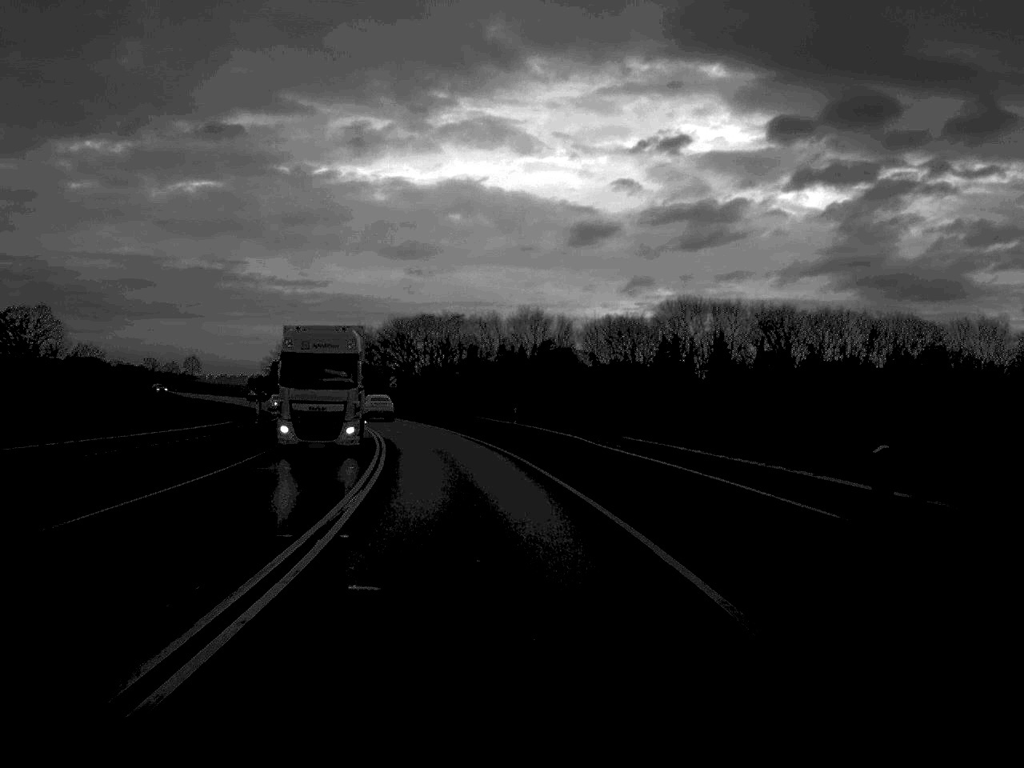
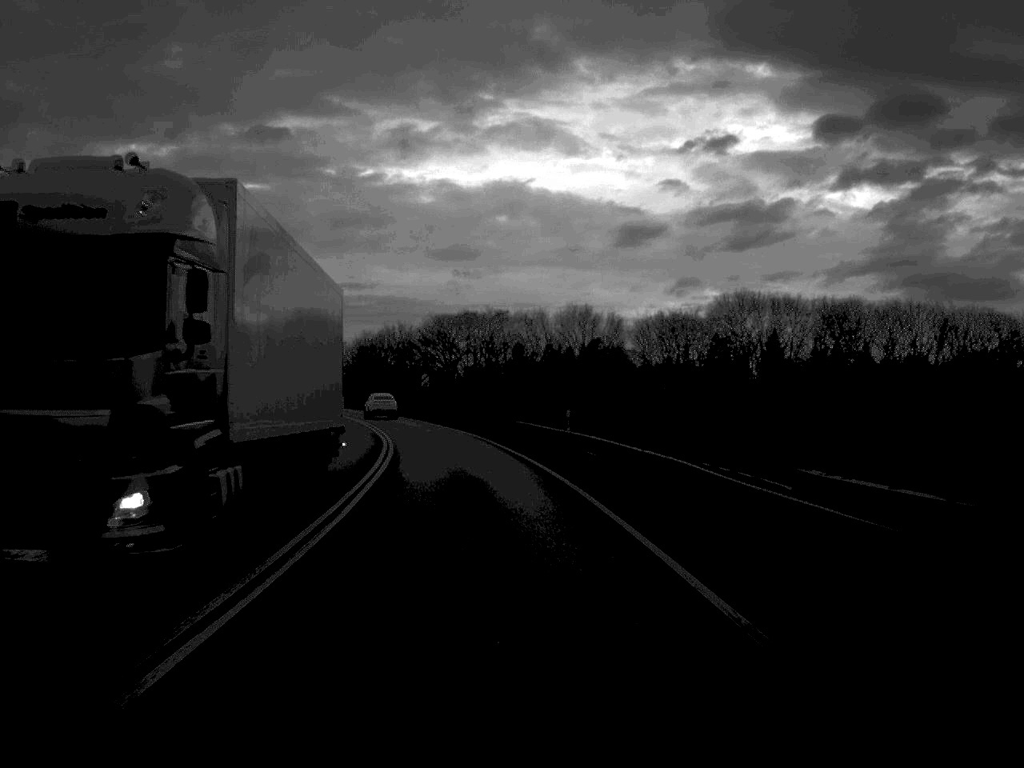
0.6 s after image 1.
(-0.2, +13.0) m; -2°
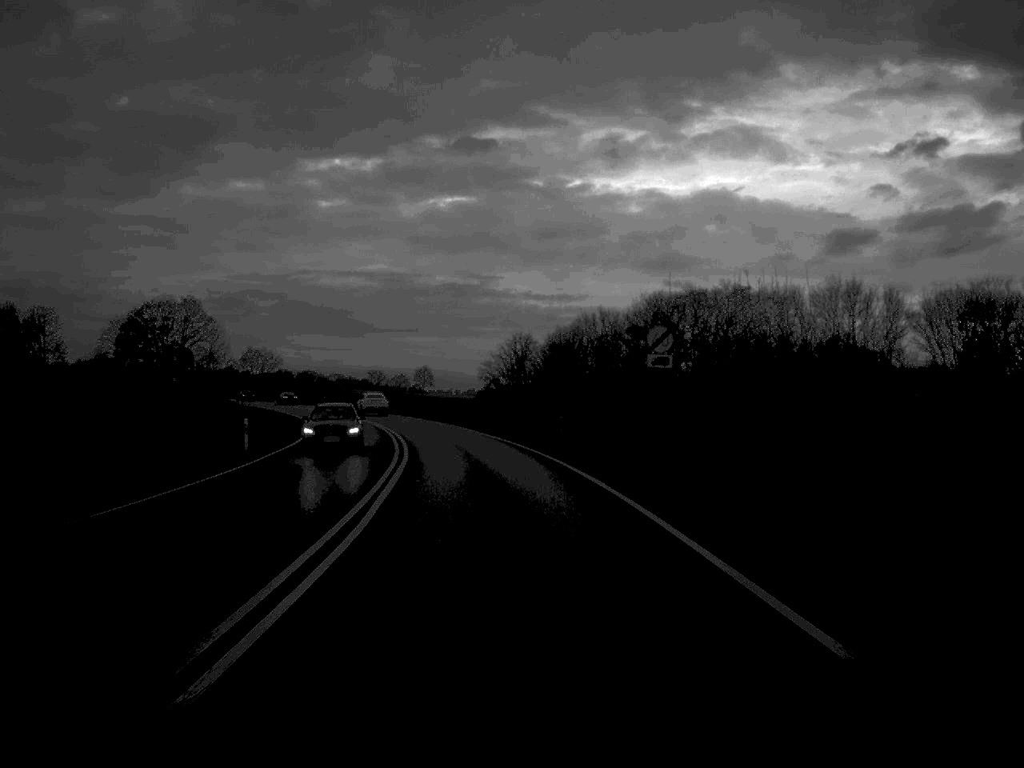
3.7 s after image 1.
(-5.5, +65.0) m; -9°
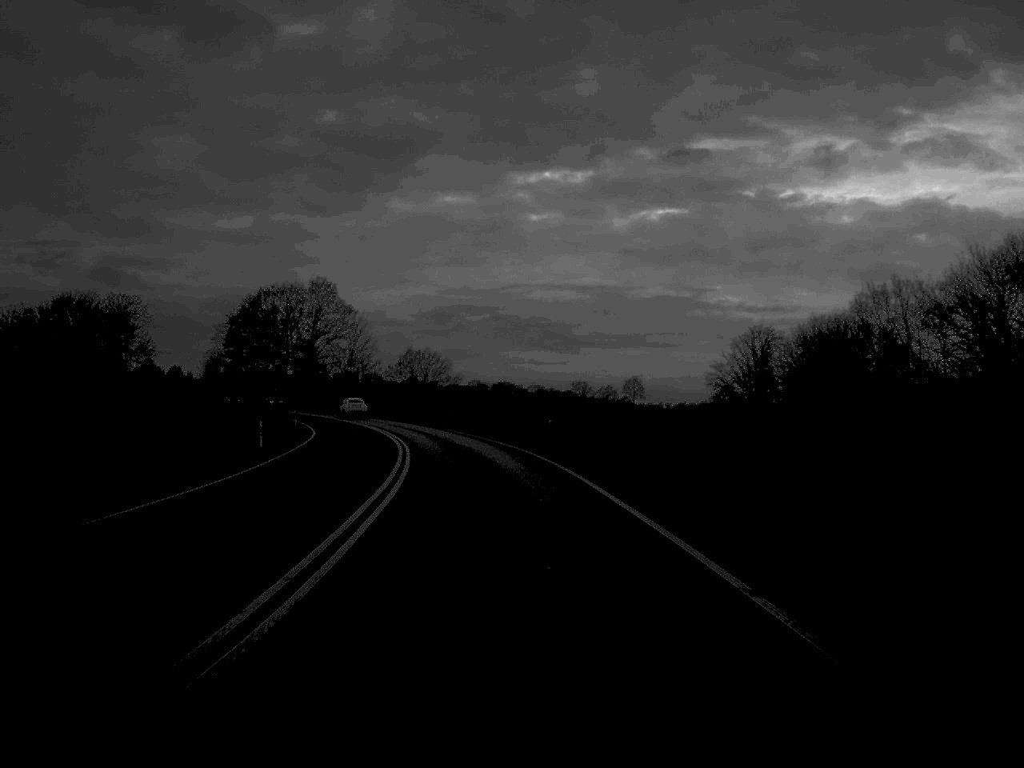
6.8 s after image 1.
(-5.2, +65.6) m; -9°
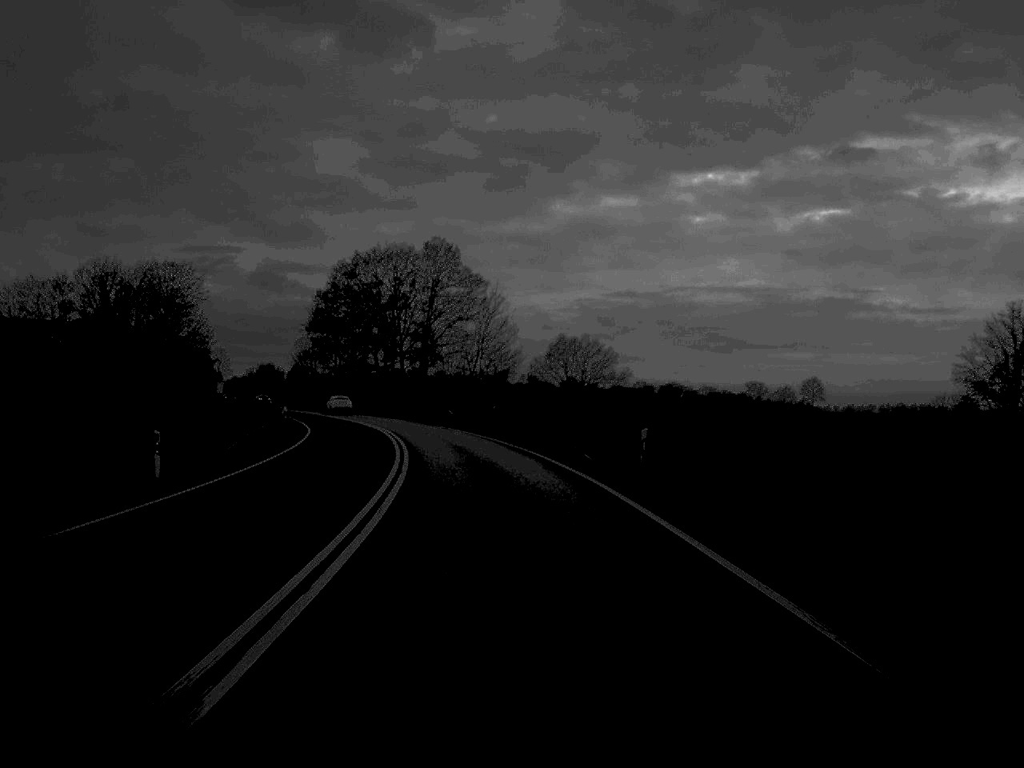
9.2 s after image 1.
(-3.4, +52.8) m; -7°
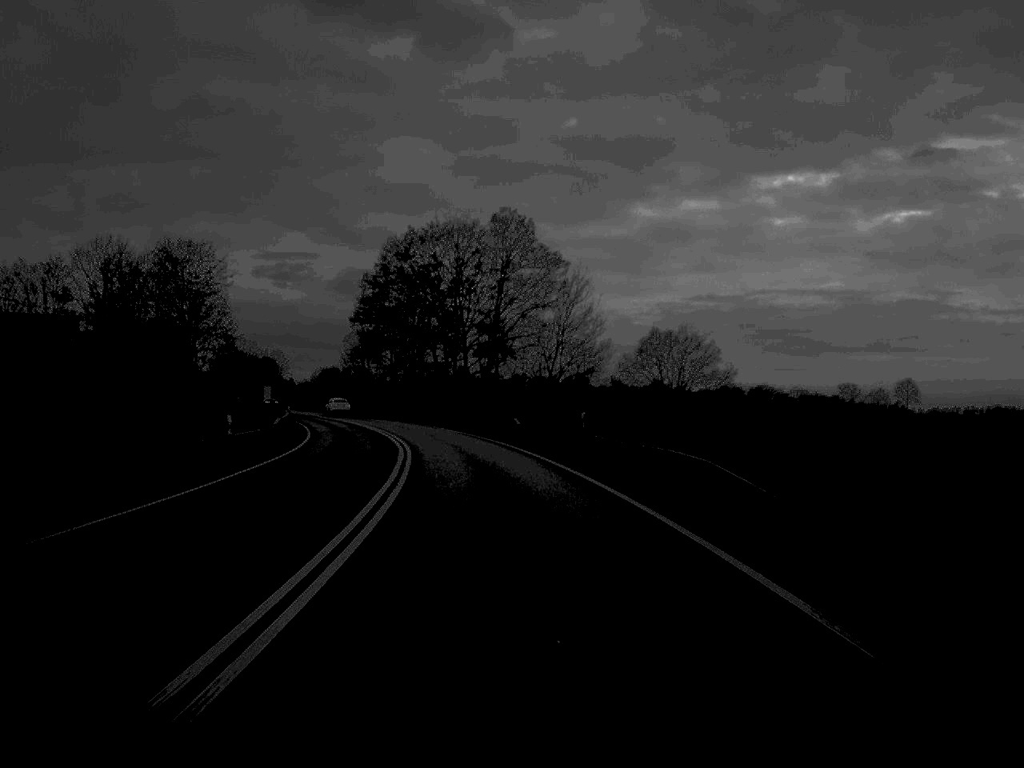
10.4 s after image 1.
(-0.8, +24.9) m; -4°
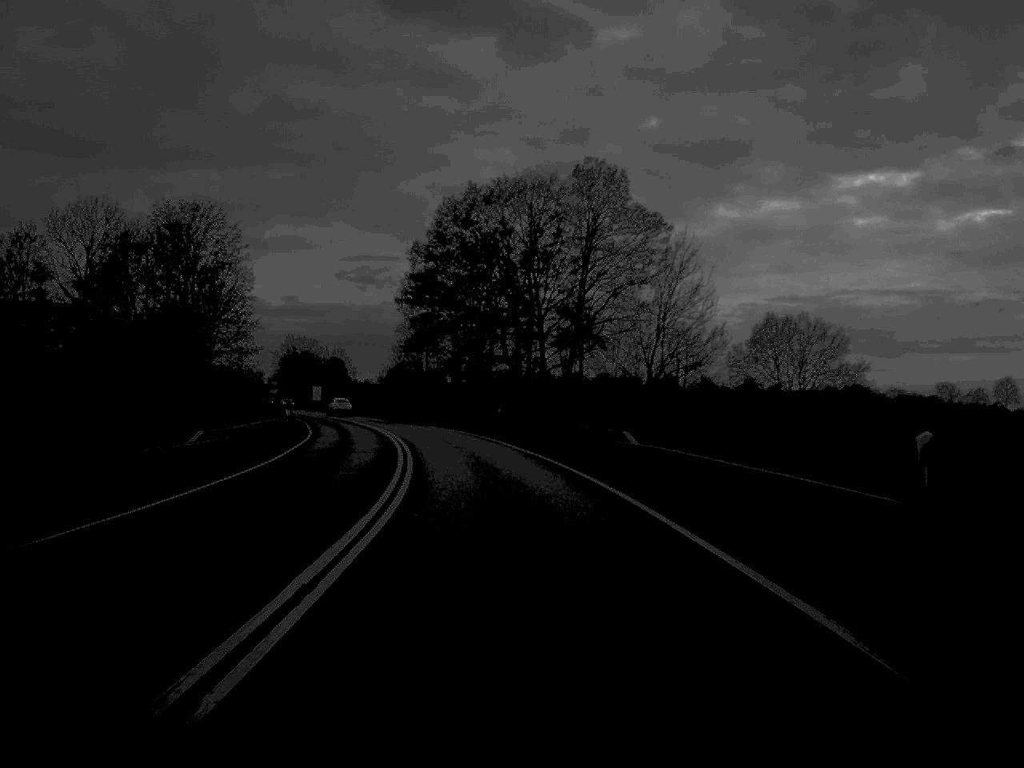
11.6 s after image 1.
(-0.8, +25.5) m; -4°
